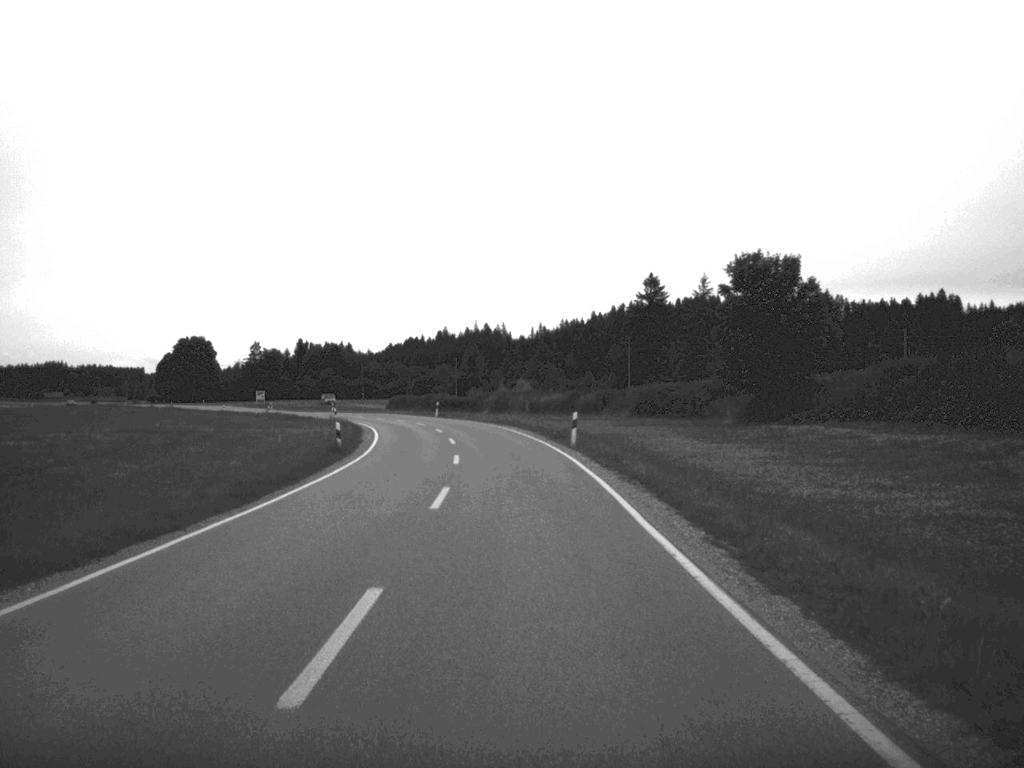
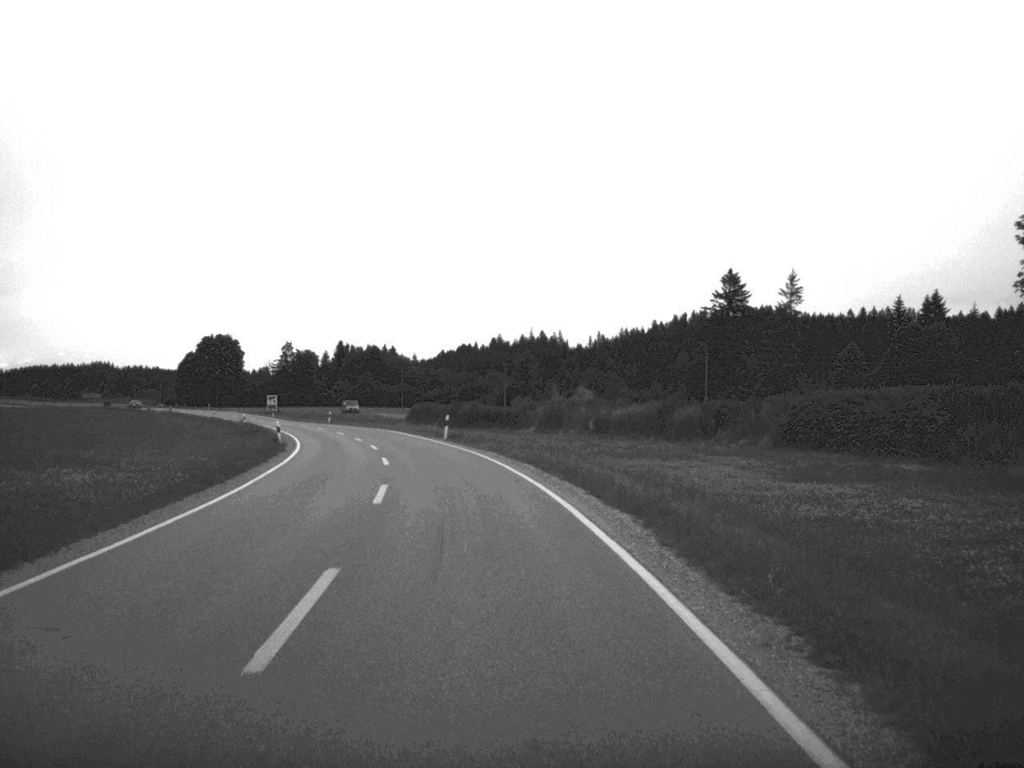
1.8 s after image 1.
(-0.4, +34.1) m; -3°
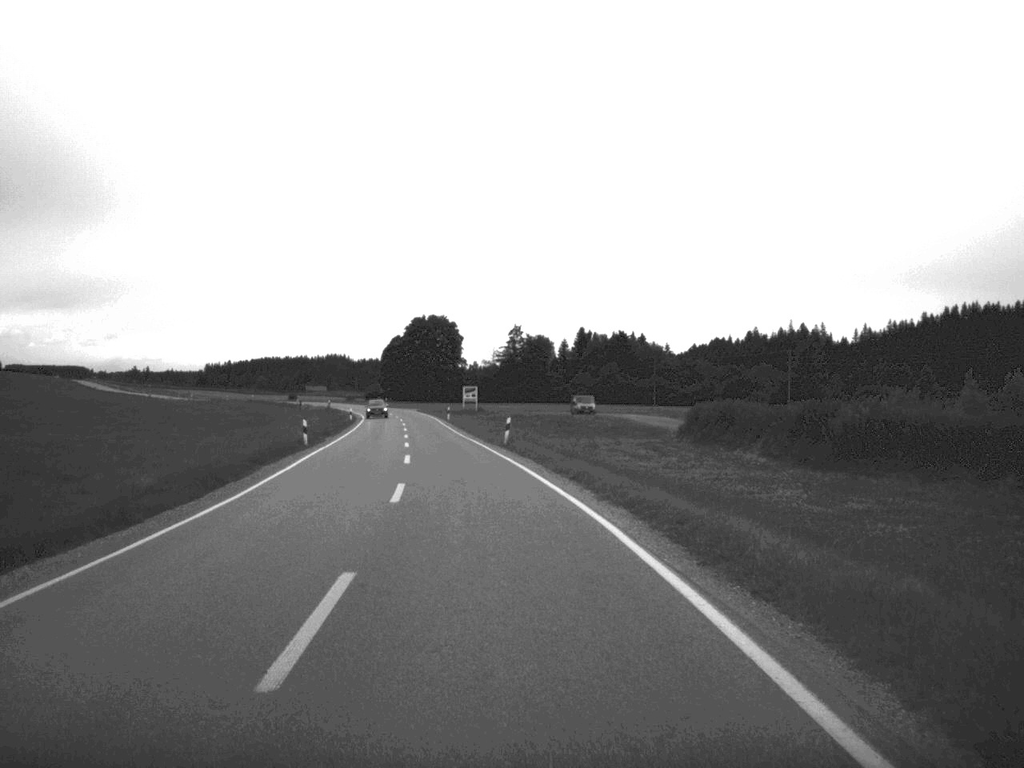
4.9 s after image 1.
(-6.6, +58.8) m; -11°
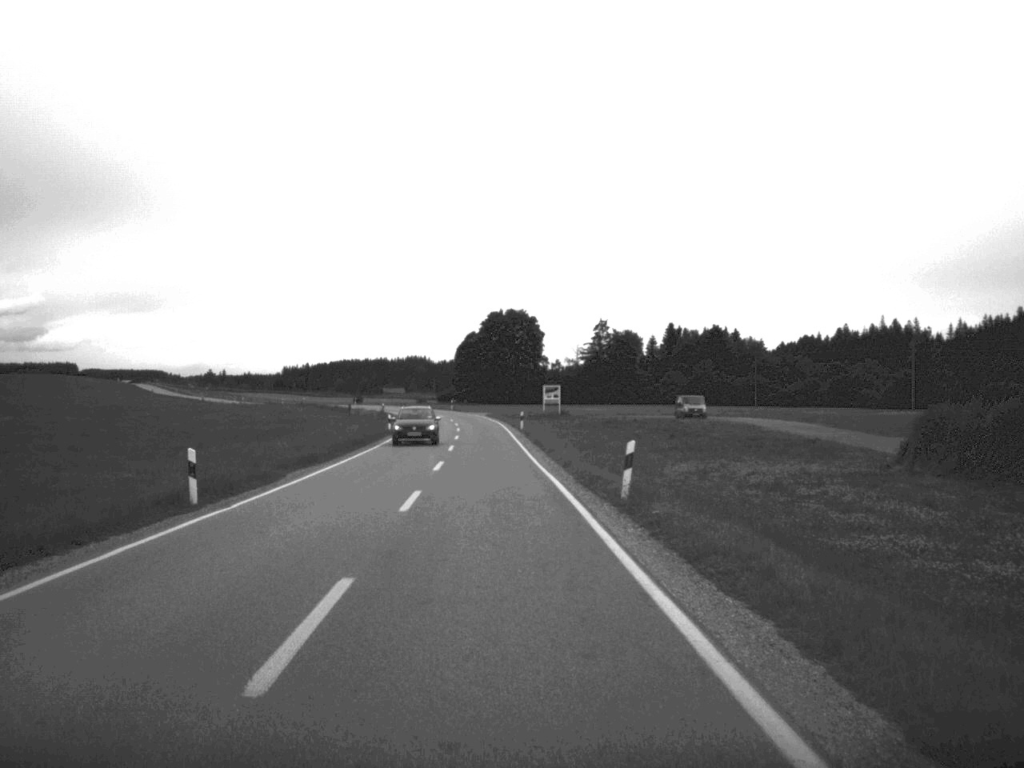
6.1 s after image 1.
(-0.9, +23.5) m; -4°
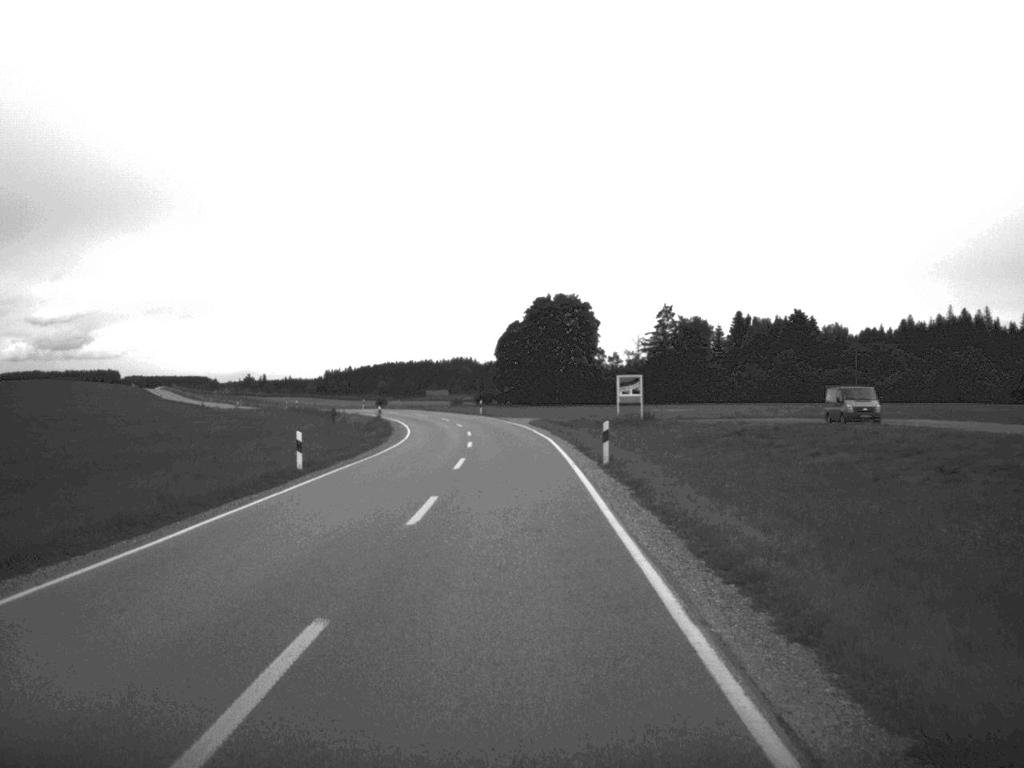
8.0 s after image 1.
(-0.9, +37.8) m; -2°
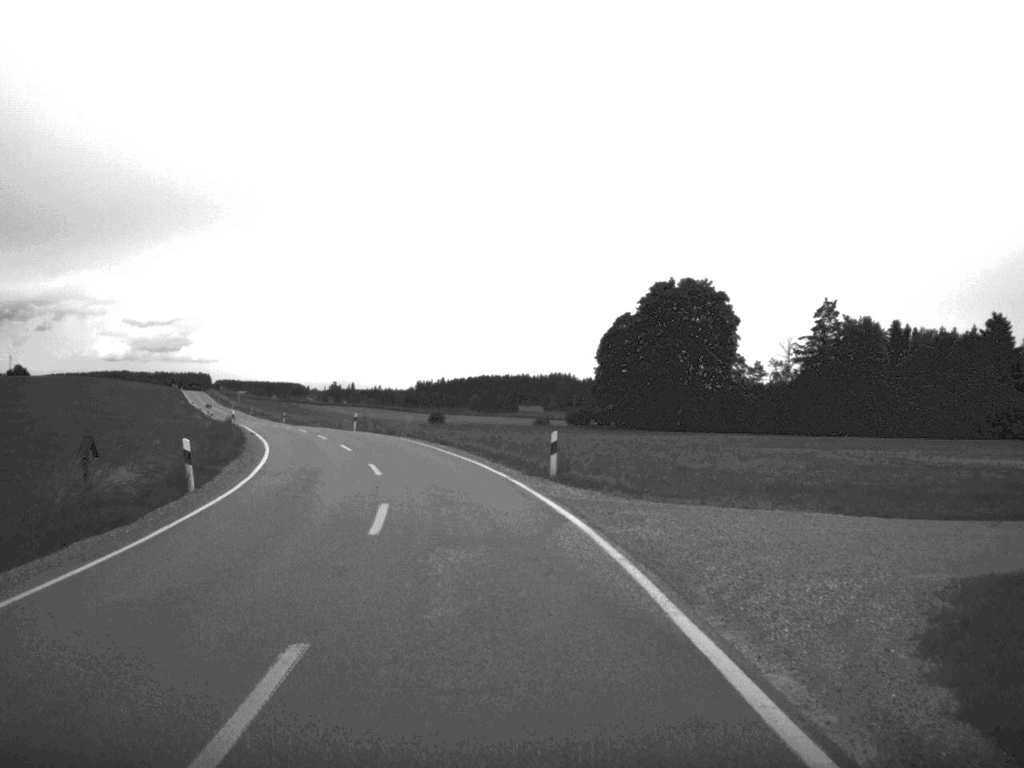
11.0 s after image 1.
(-1.5, +59.5) m; -5°
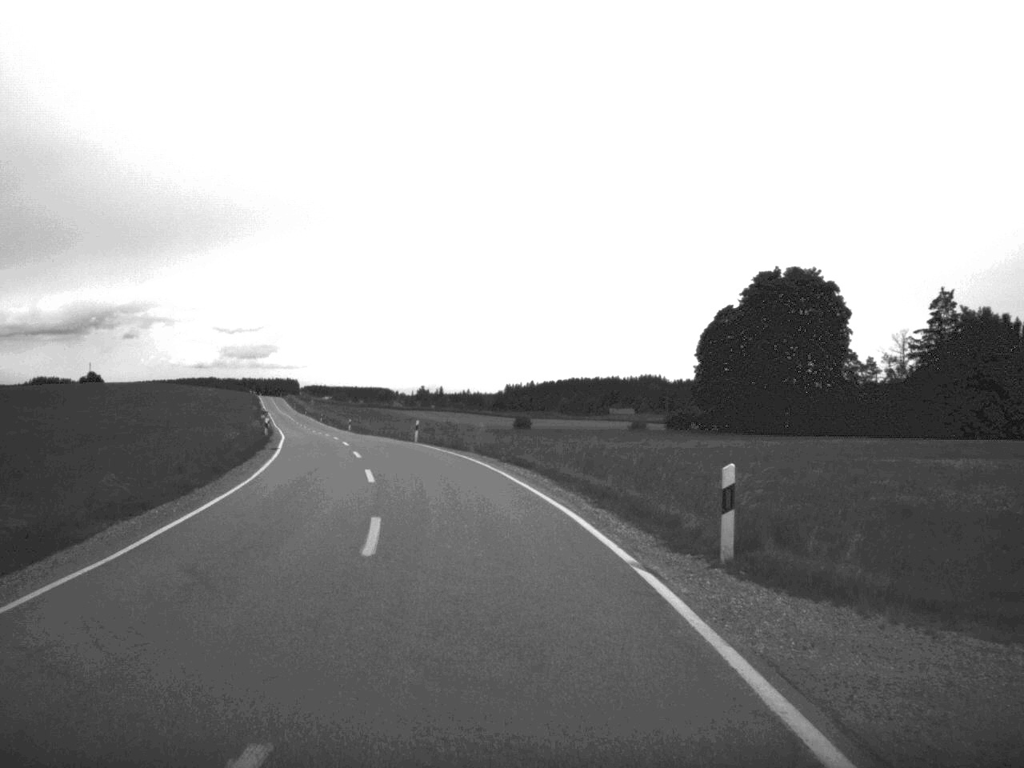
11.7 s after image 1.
(-0.5, +13.6) m; -4°
